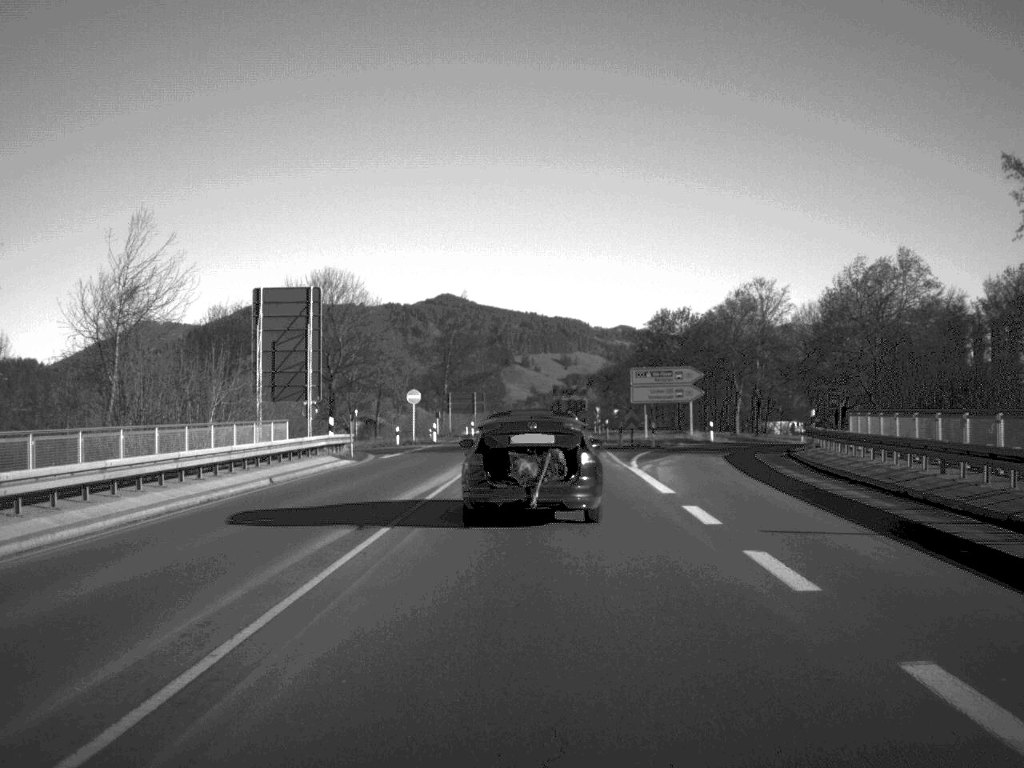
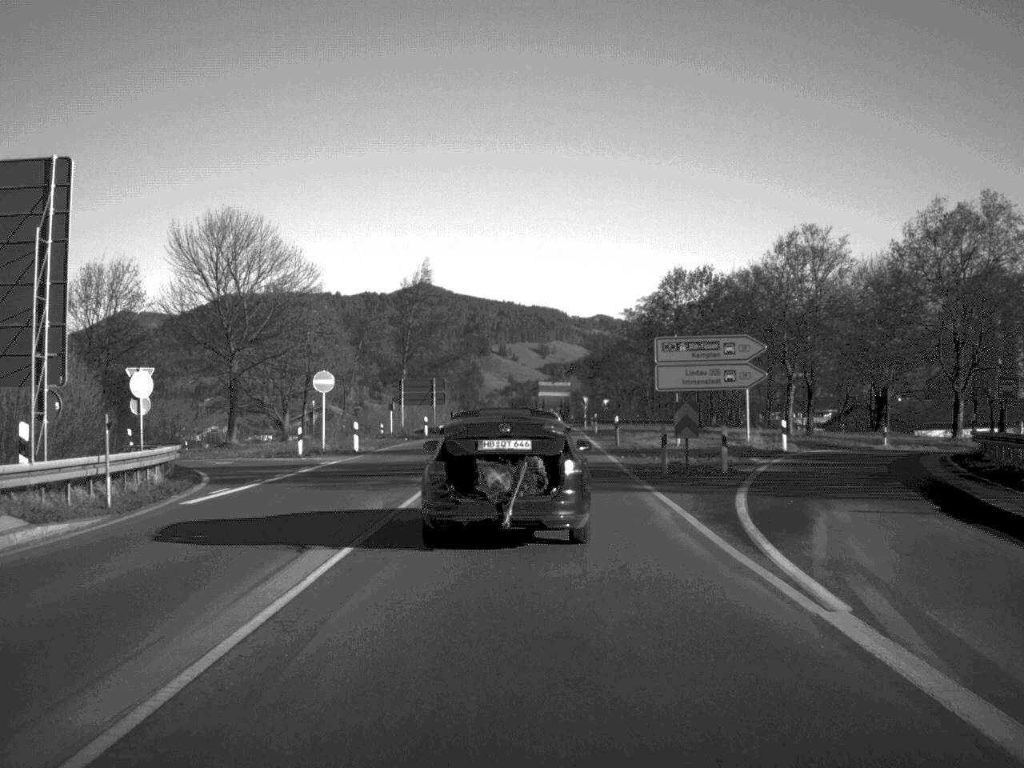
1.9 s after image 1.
(+0.3, +23.6) m; +1°
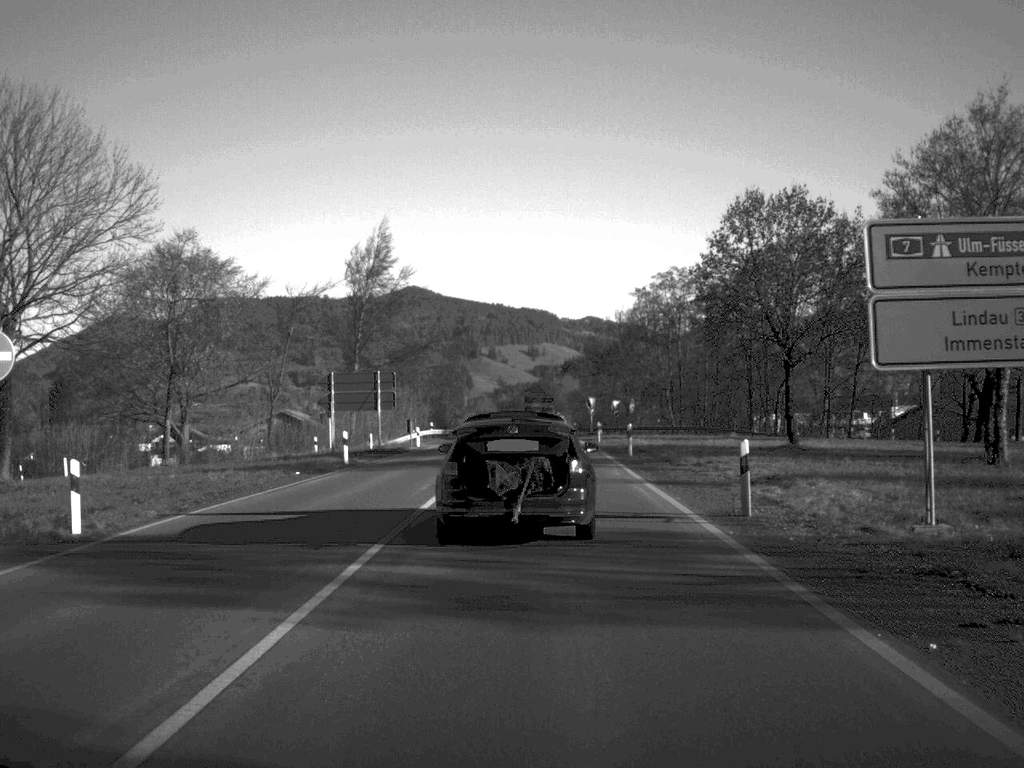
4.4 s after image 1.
(+0.1, +28.5) m; 0°
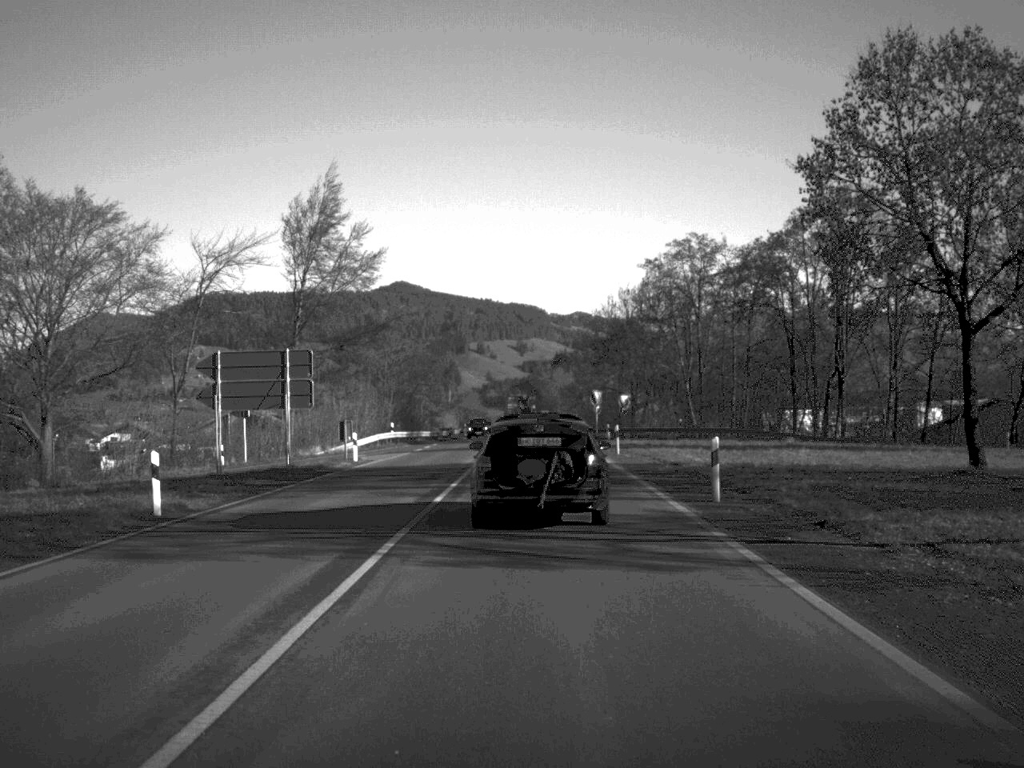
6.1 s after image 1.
(+0.1, +20.9) m; 0°
